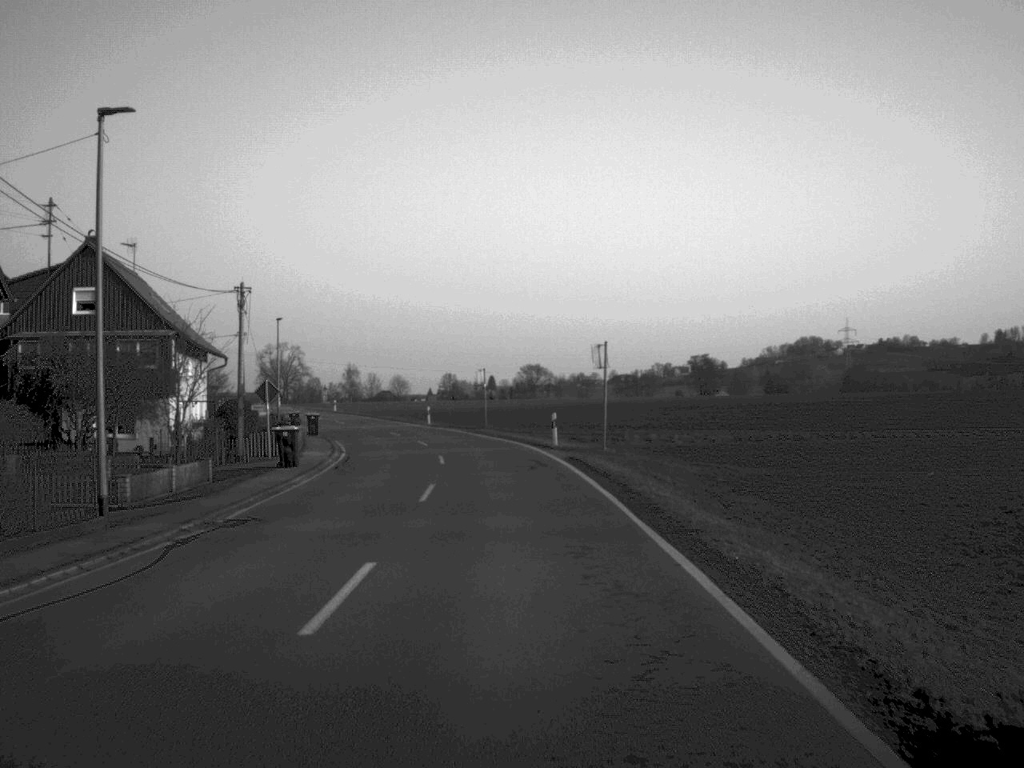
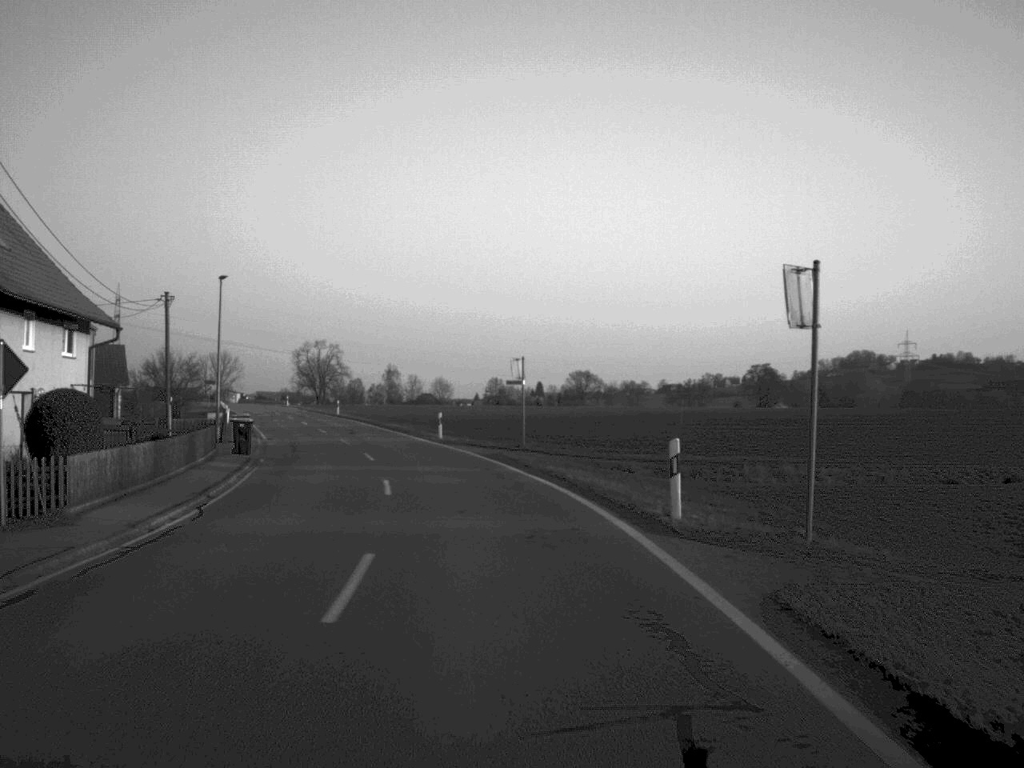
(-0.3, +23.2) m; -2°
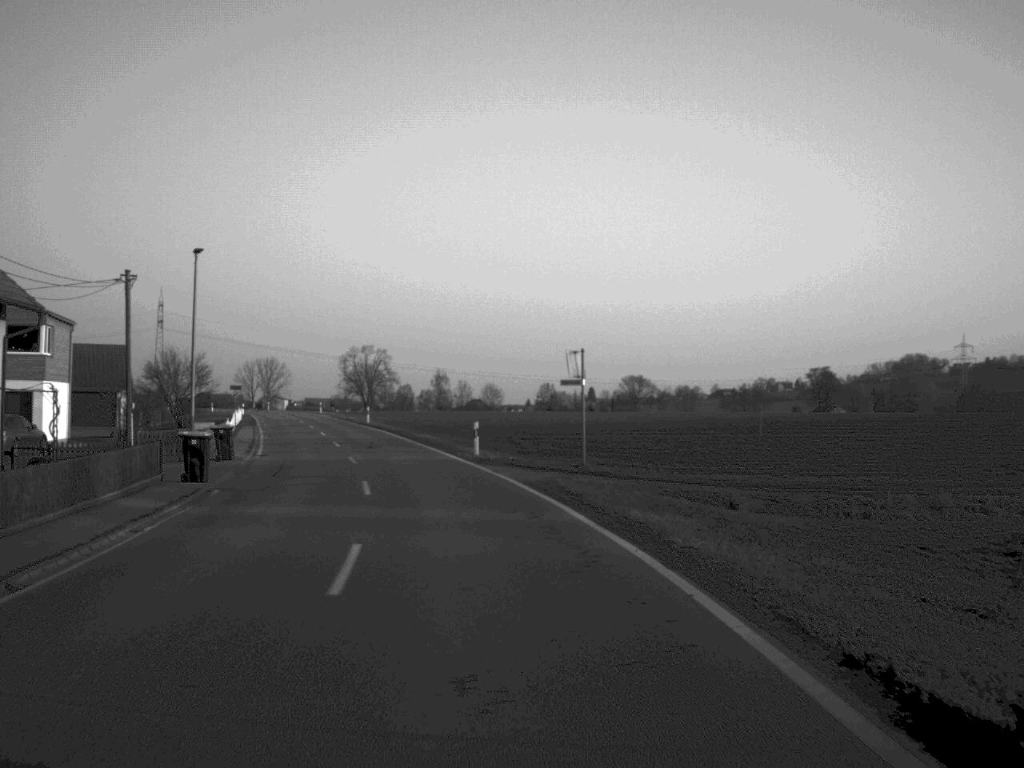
(-0.2, +10.6) m; -2°
